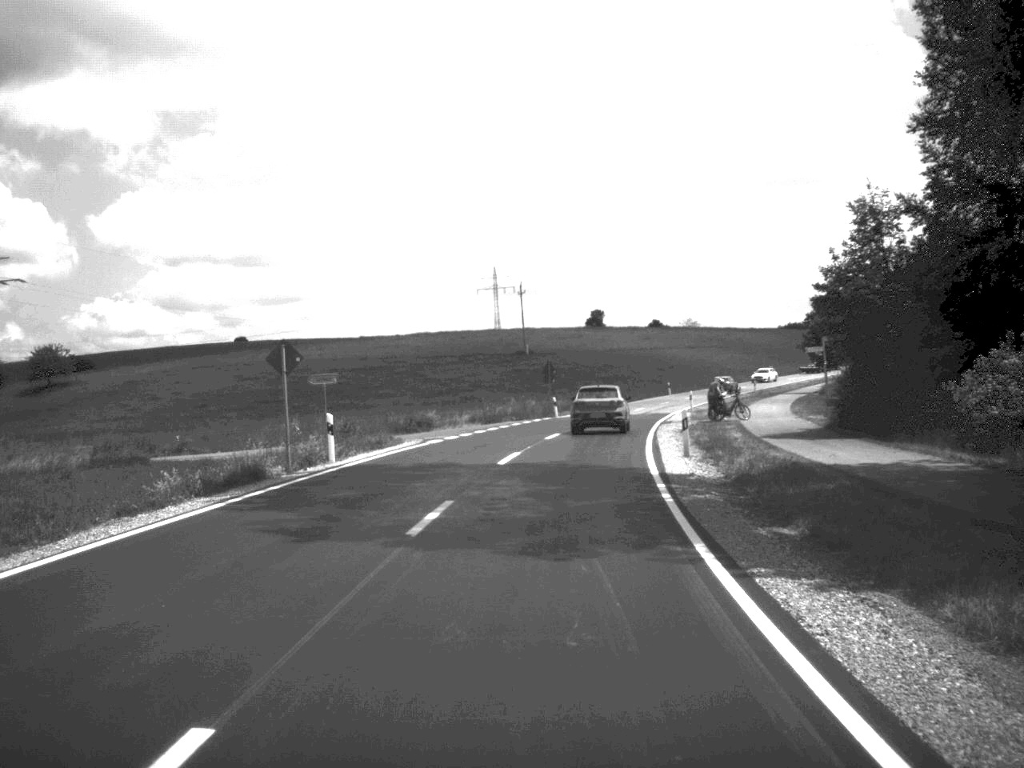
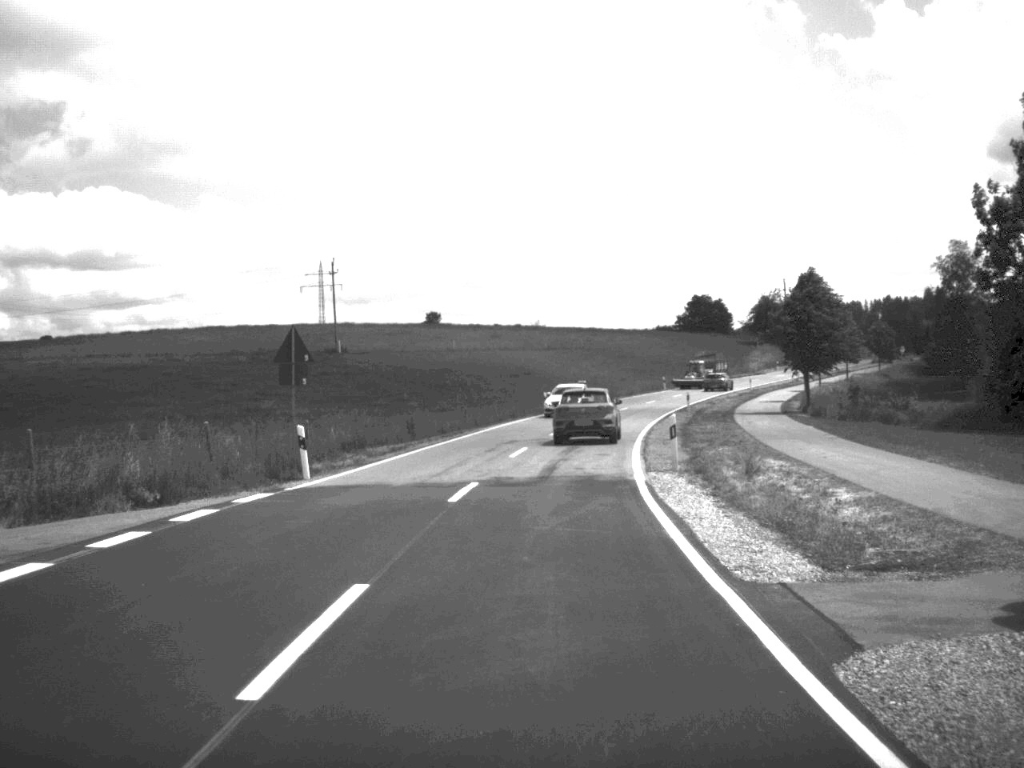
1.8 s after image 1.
(+2.6, +42.6) m; +7°
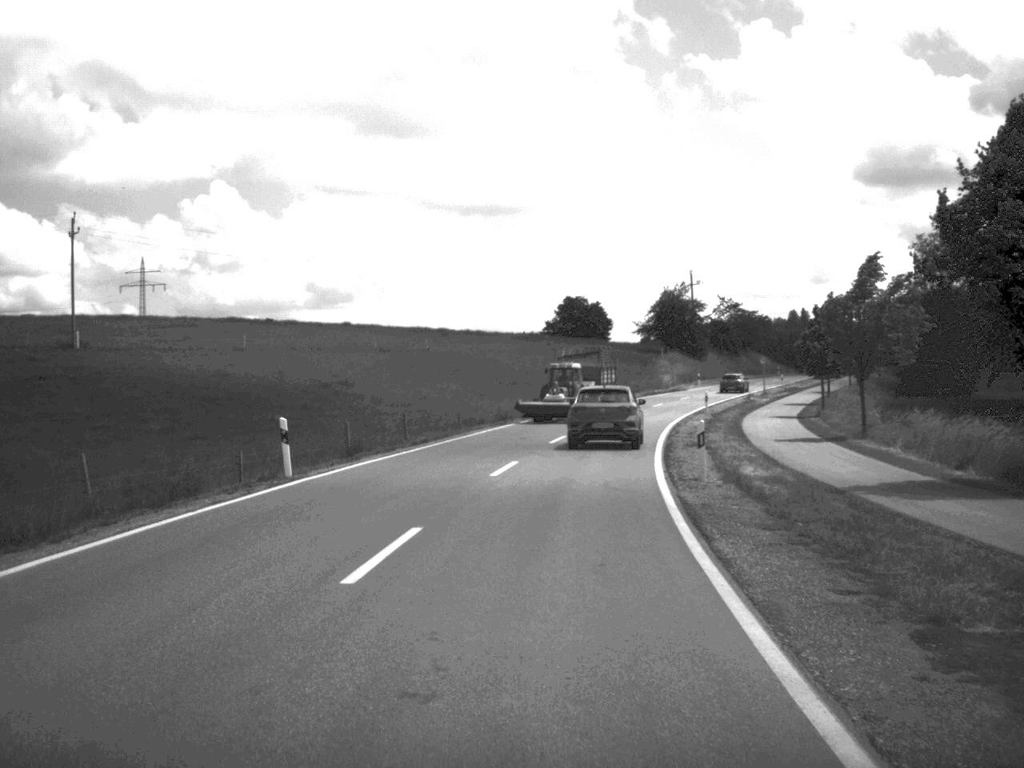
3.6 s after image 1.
(+2.6, +42.9) m; +6°
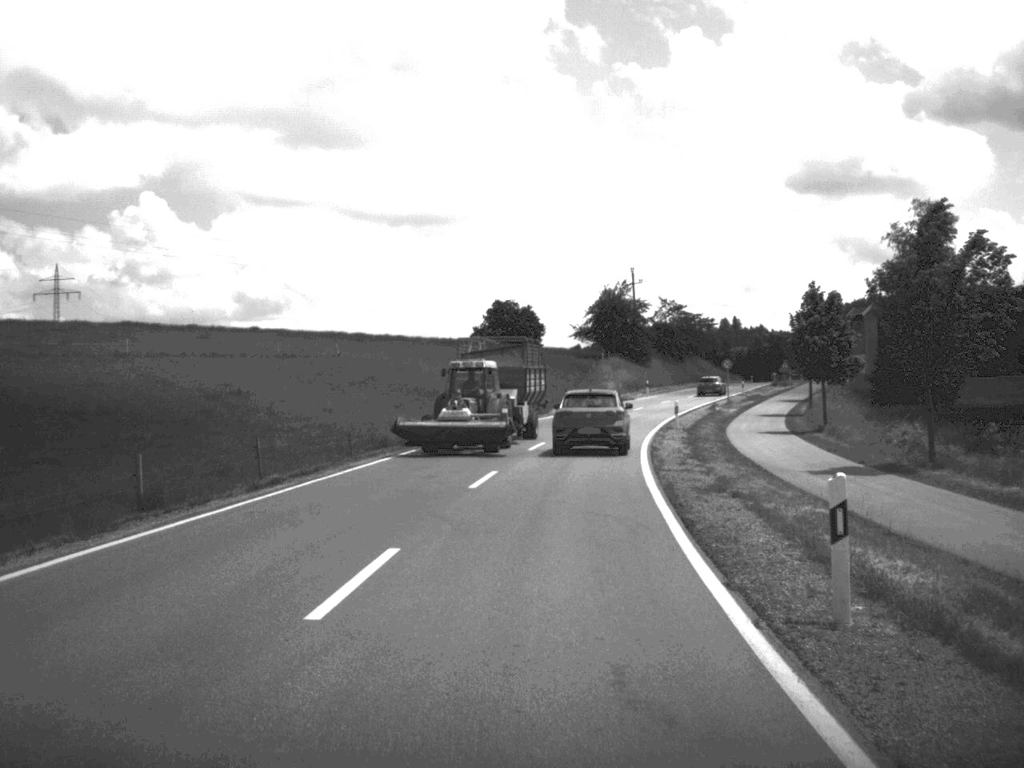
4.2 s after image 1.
(+0.4, +13.4) m; +3°
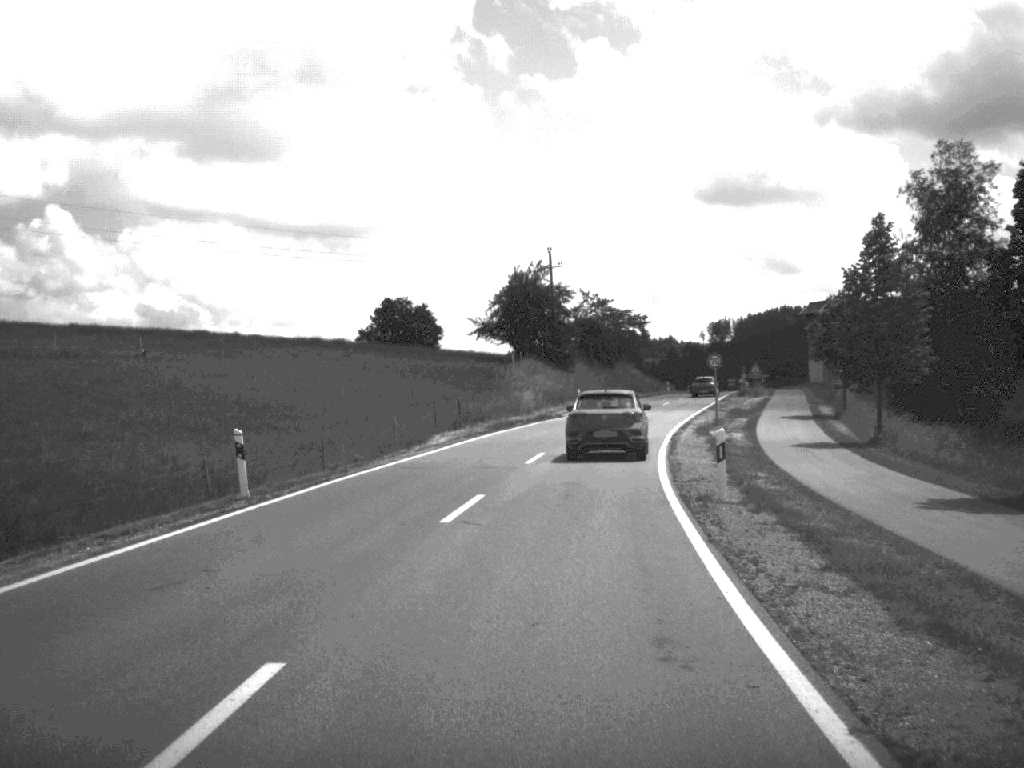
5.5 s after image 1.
(+1.3, +28.9) m; +4°
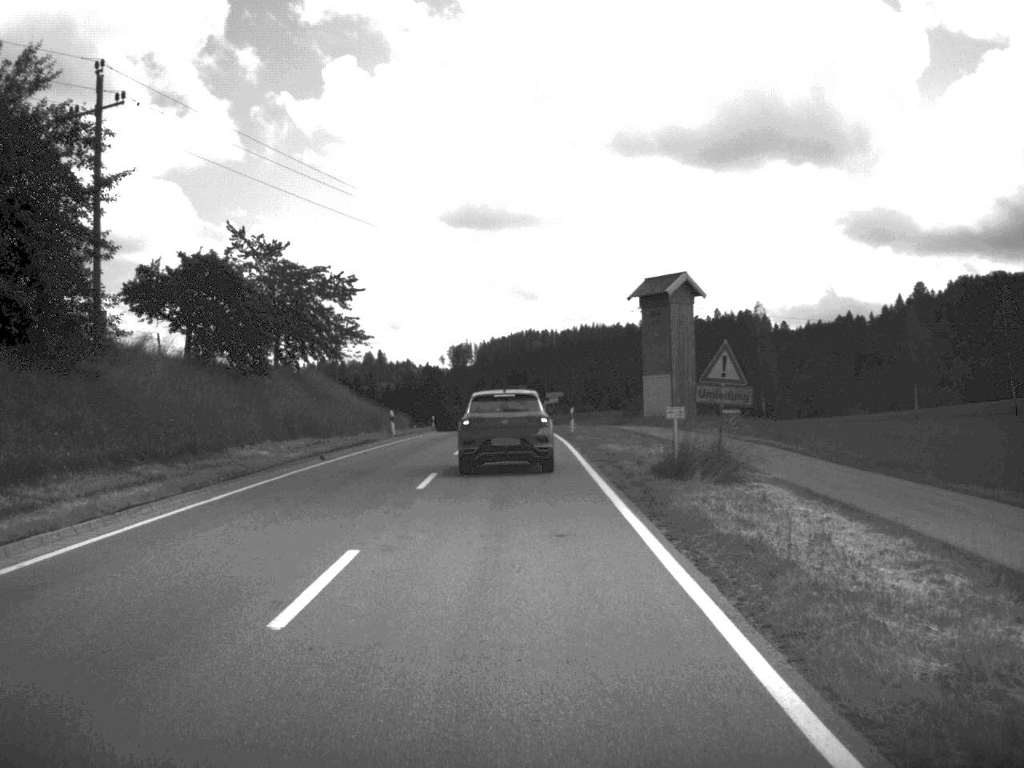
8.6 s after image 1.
(+7.6, +65.8) m; +11°
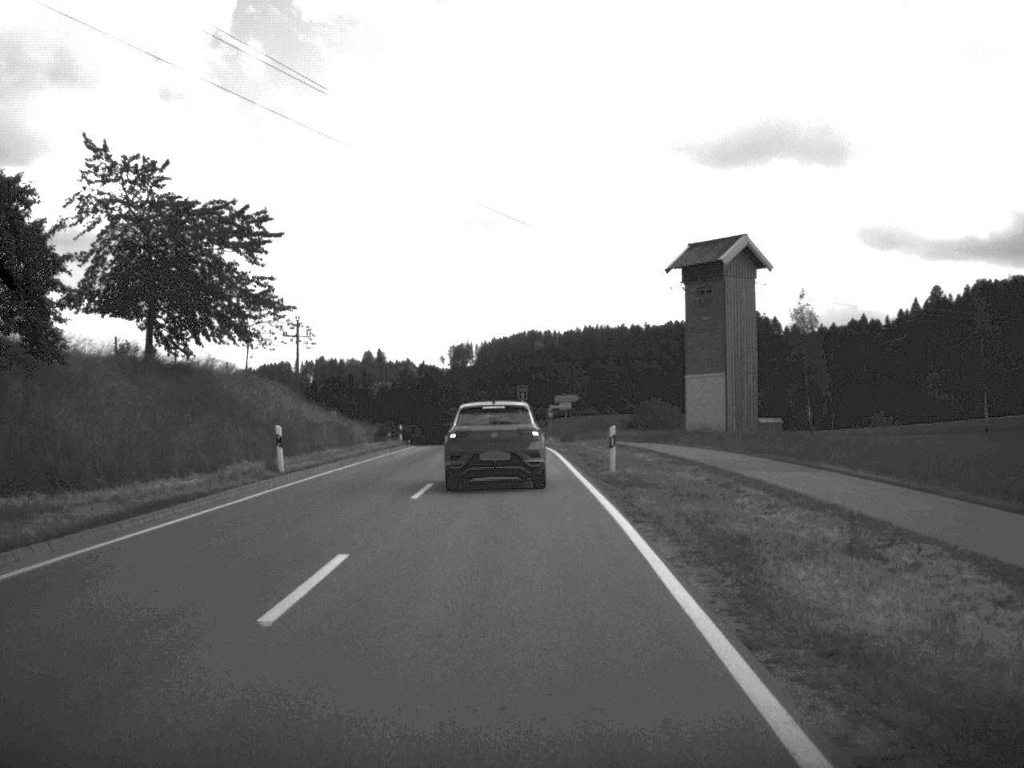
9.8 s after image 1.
(0.0, +23.4) m; 0°
